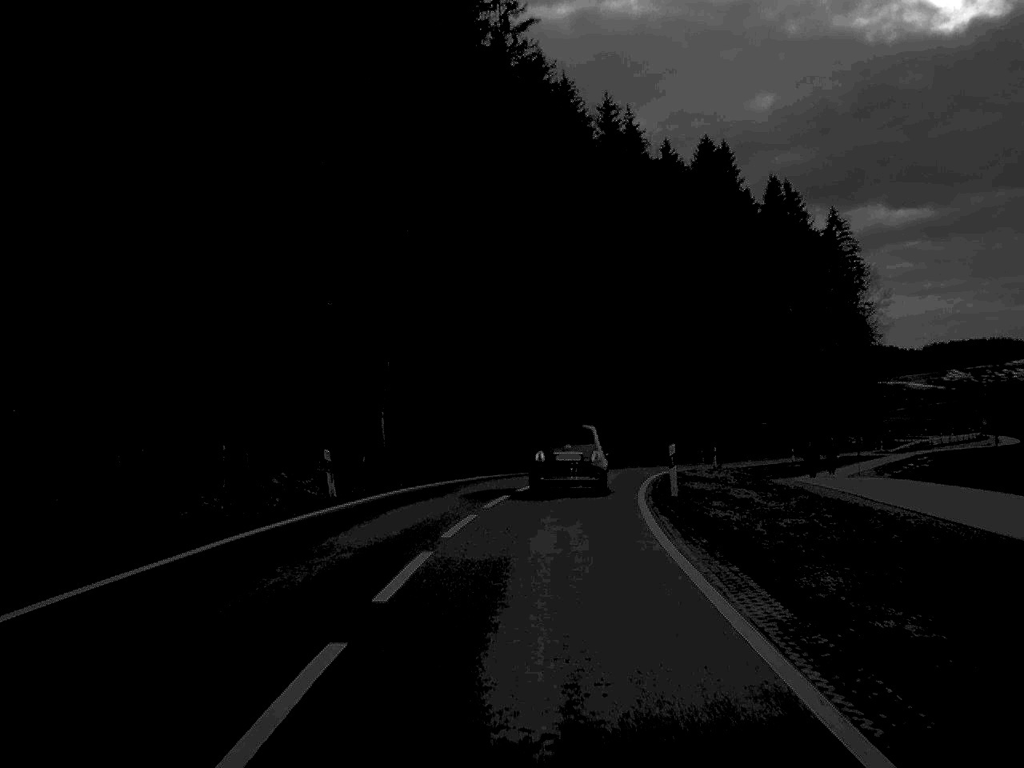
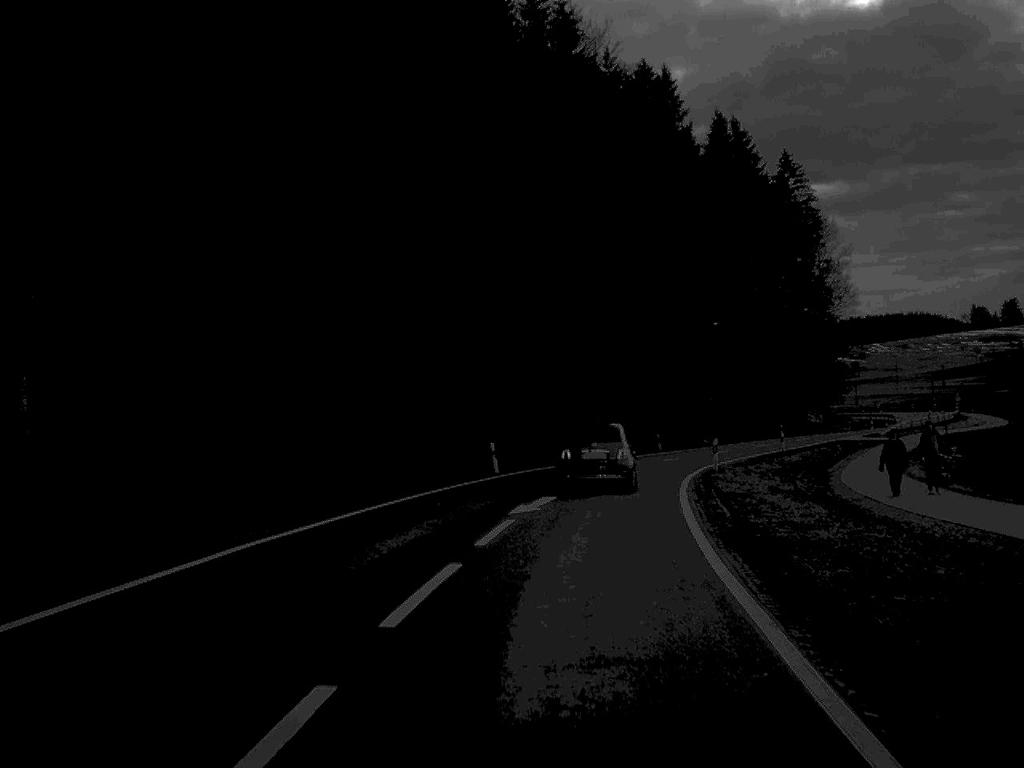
(+0.8, +25.0) m; +4°
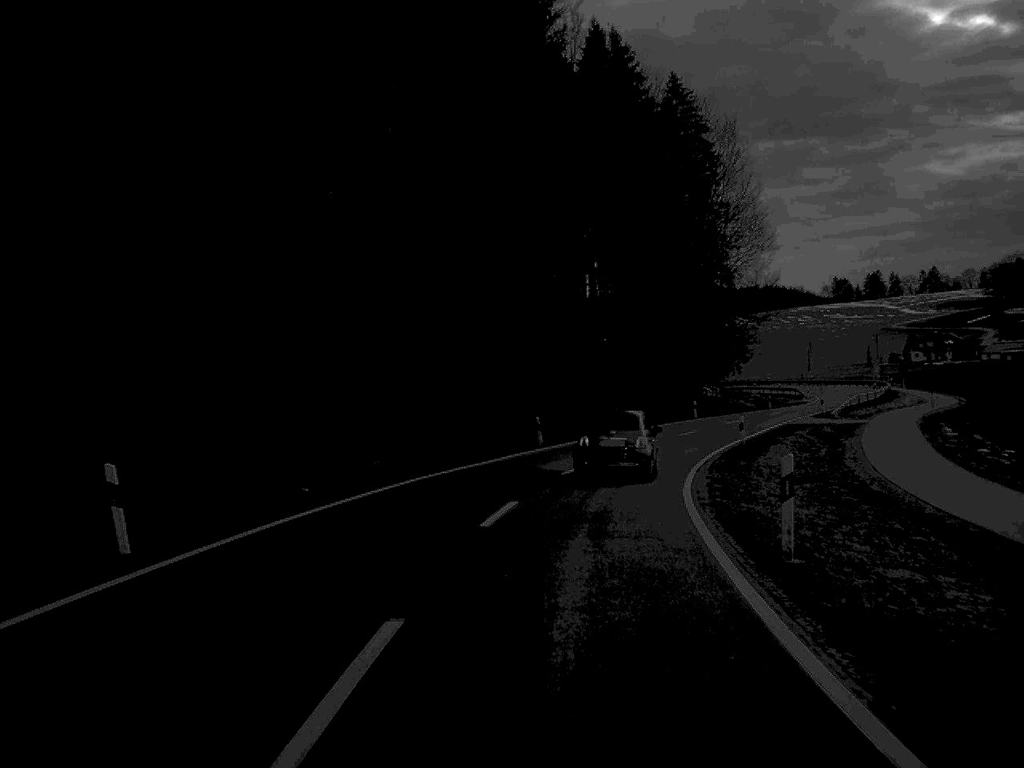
(+1.6, +27.2) m; +7°
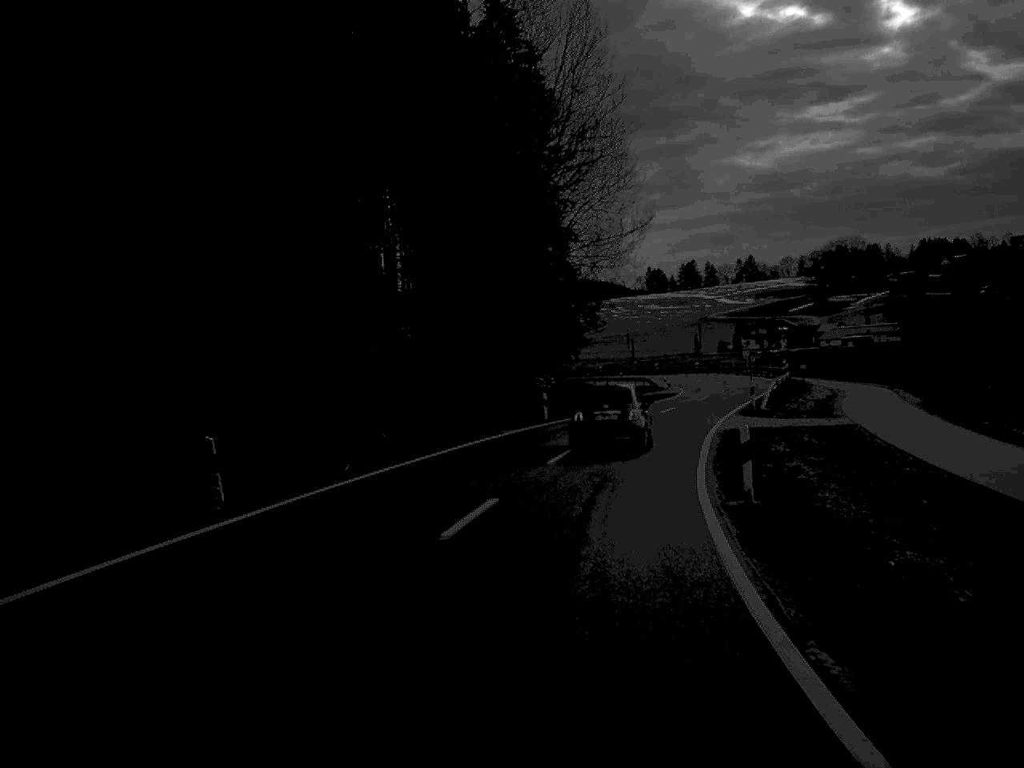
(+1.9, +26.9) m; +9°
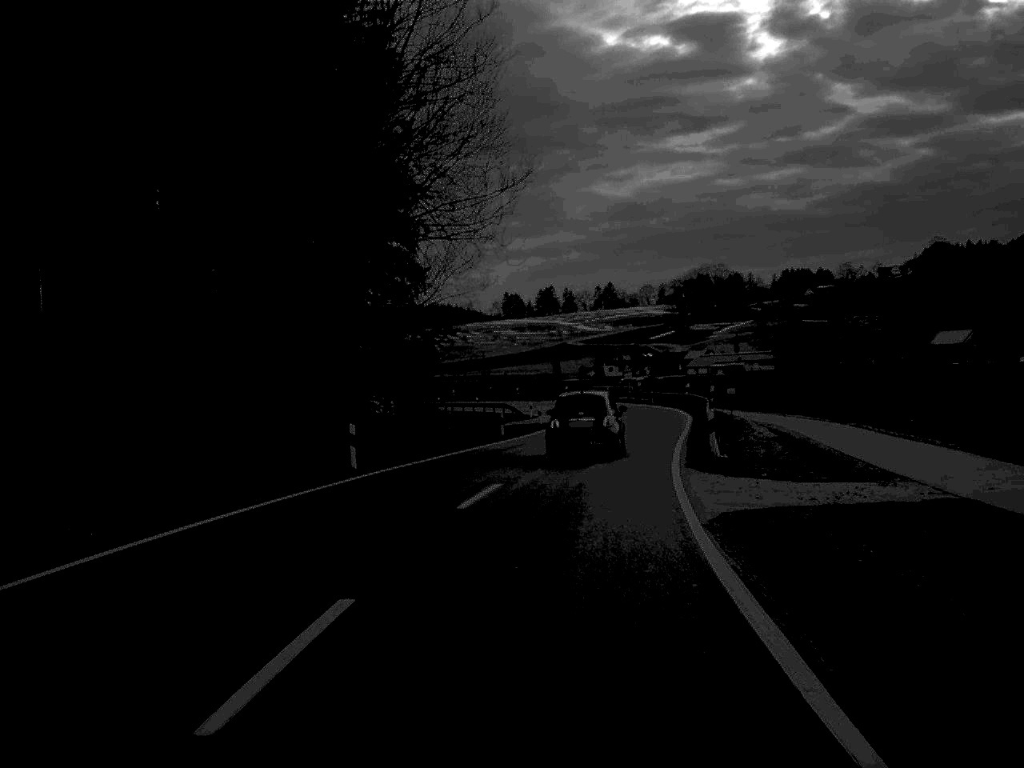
(+1.1, +18.9) m; +7°
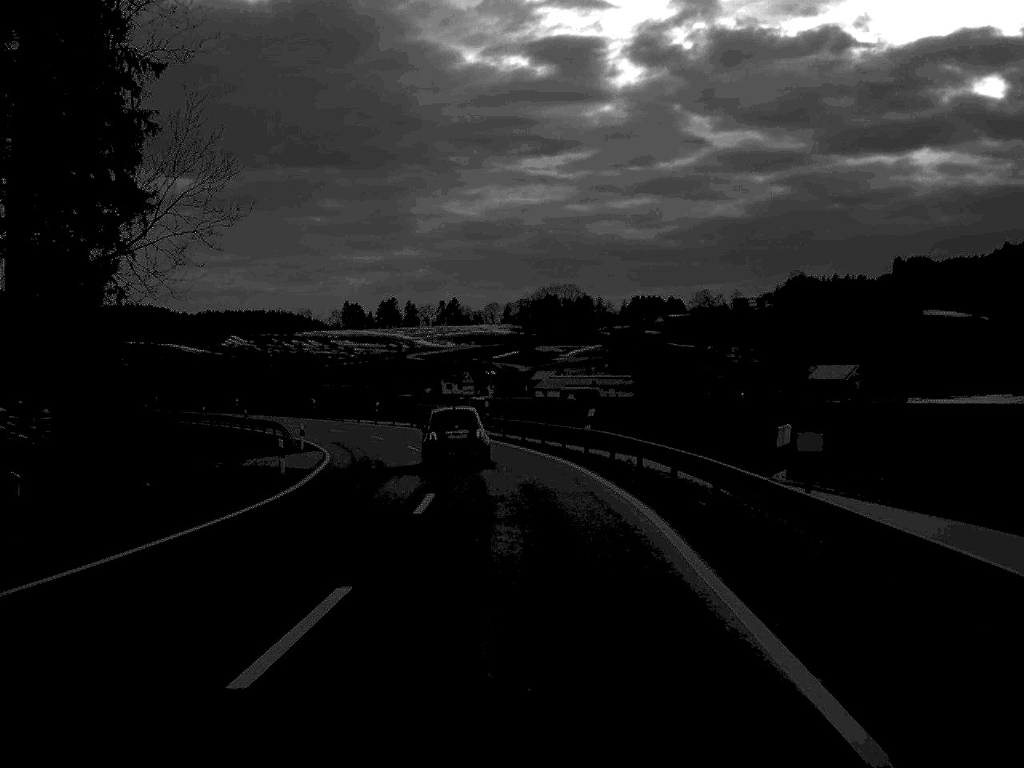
(+2.6, +34.4) m; +7°
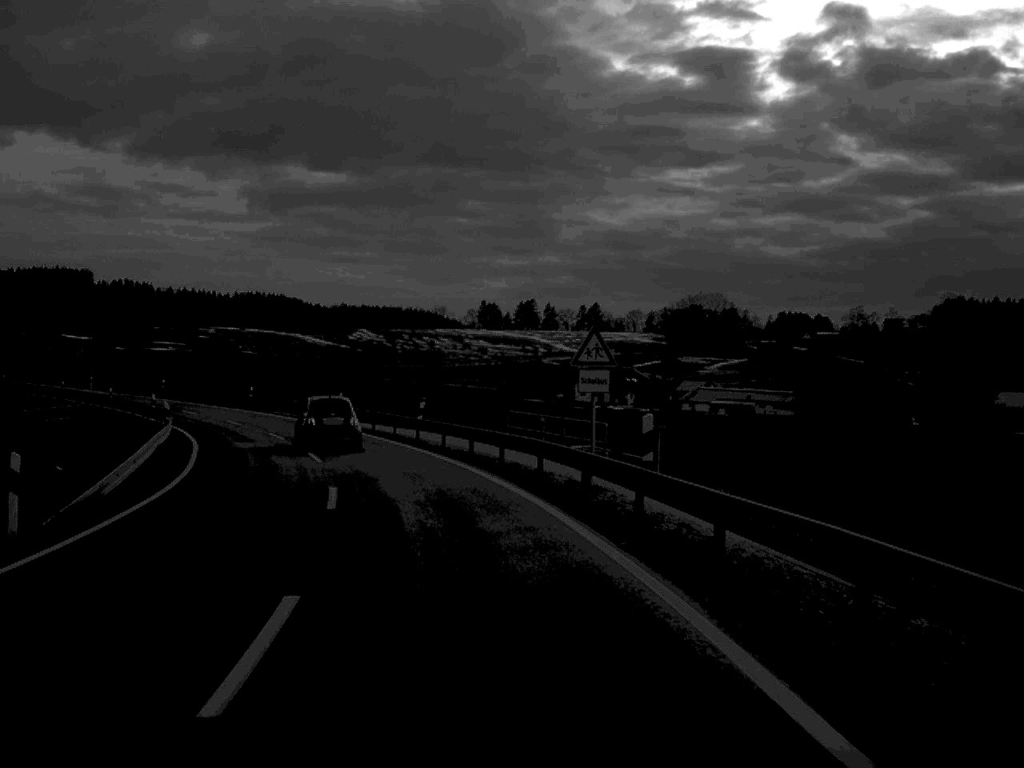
(-1.2, +36.4) m; -6°
